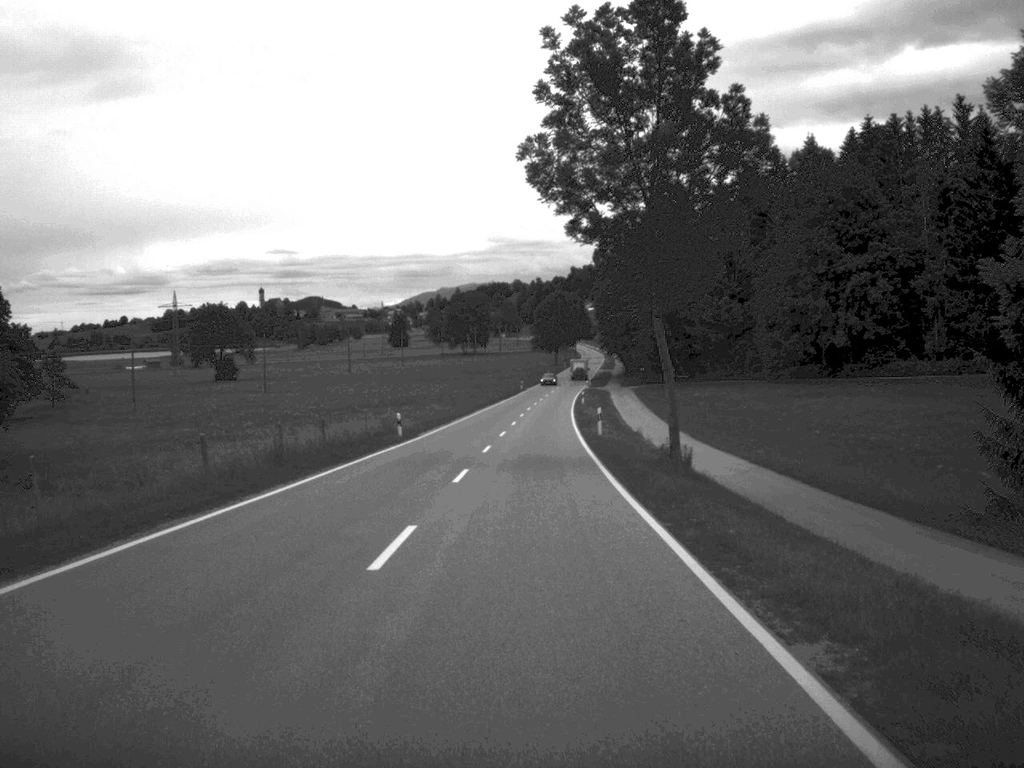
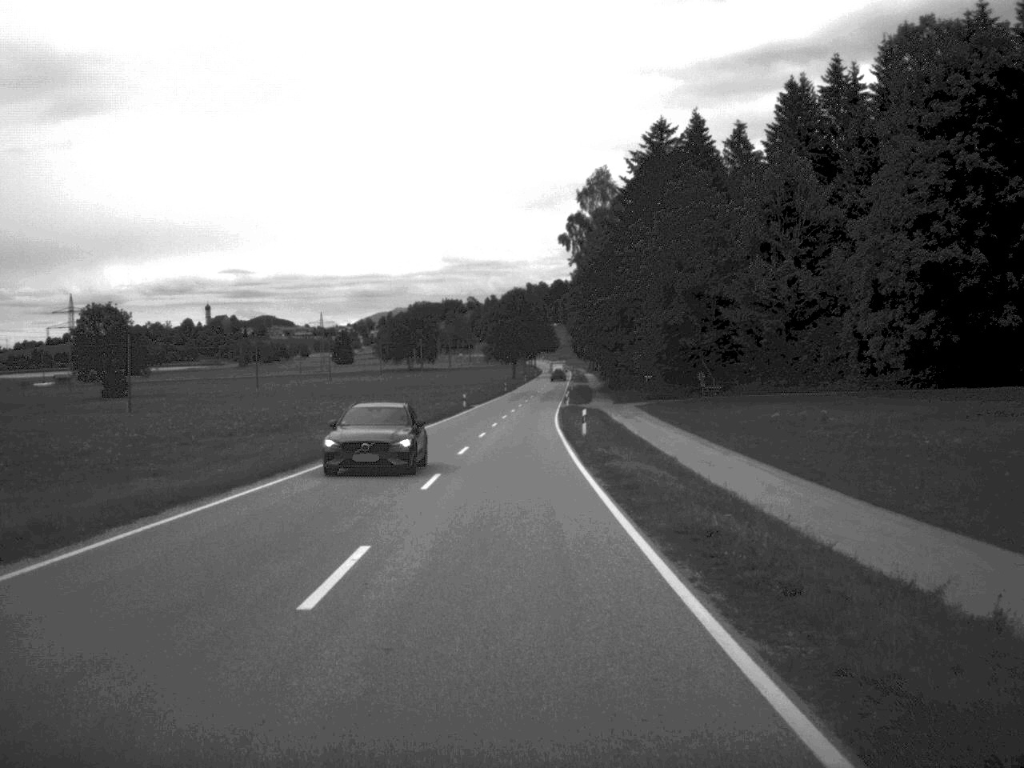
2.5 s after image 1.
(+0.6, +49.8) m; +2°
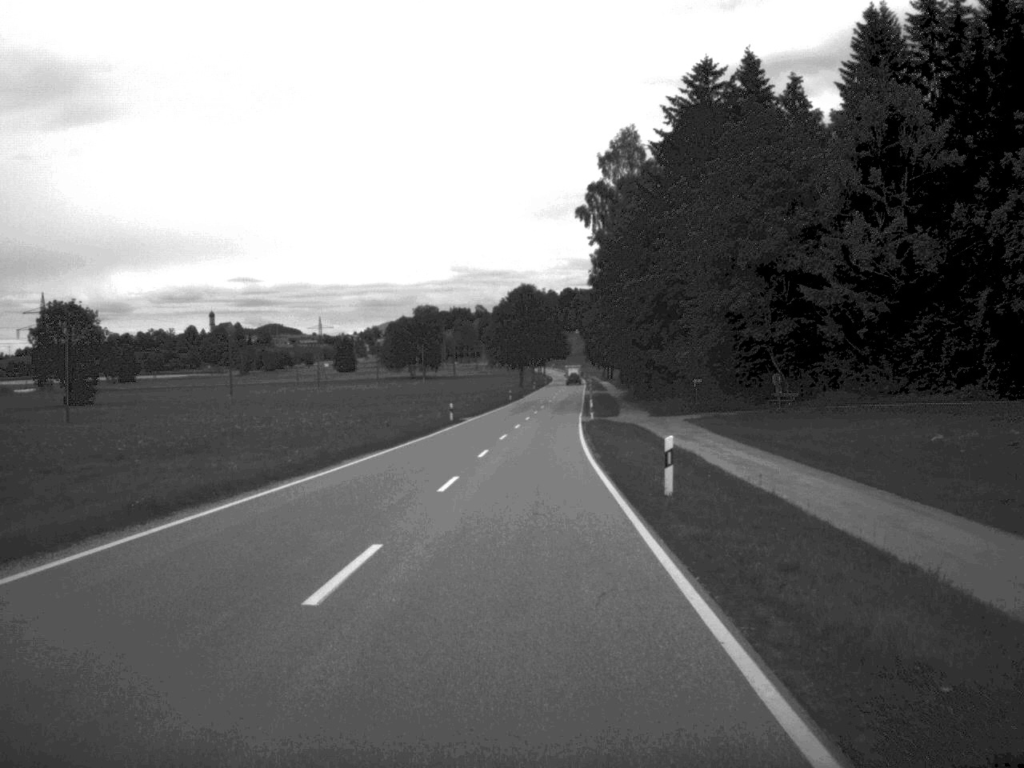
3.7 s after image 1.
(-0.1, +23.8) m; 0°
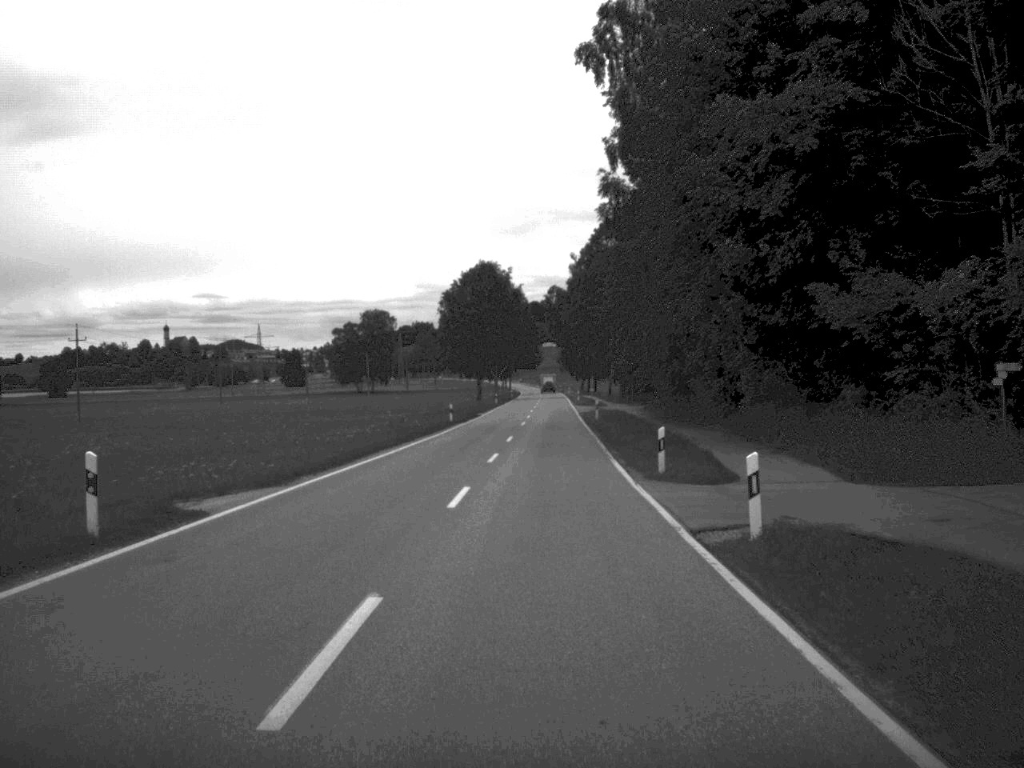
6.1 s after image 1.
(+0.5, +51.0) m; +1°
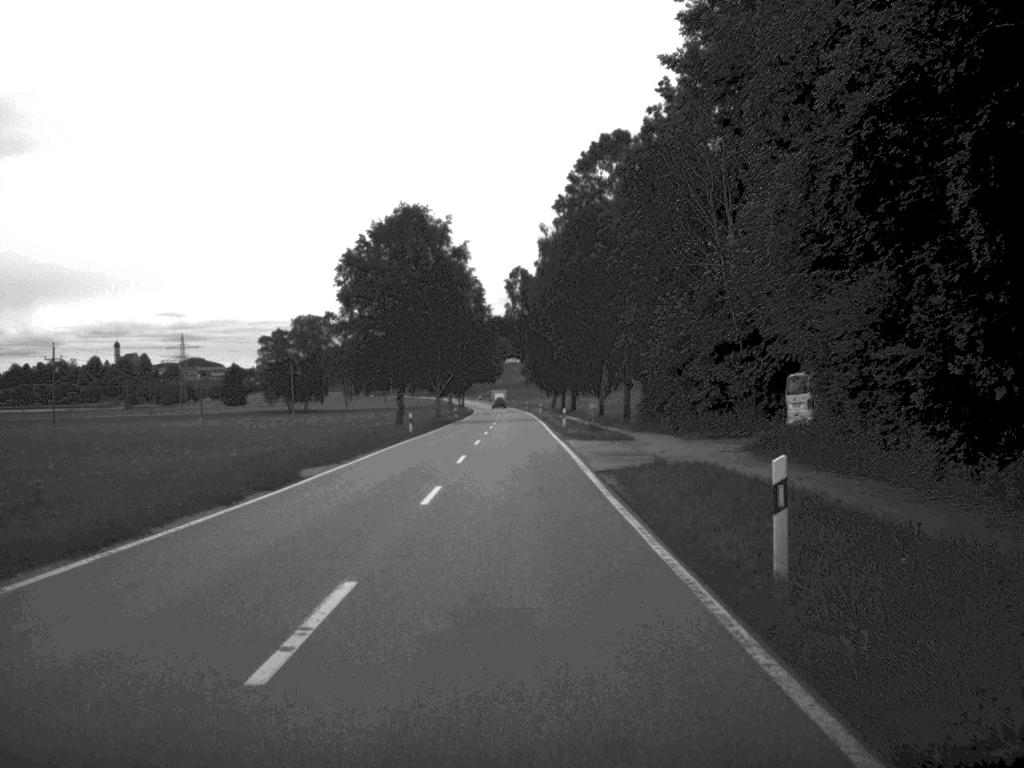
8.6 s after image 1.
(+1.0, +52.2) m; +1°
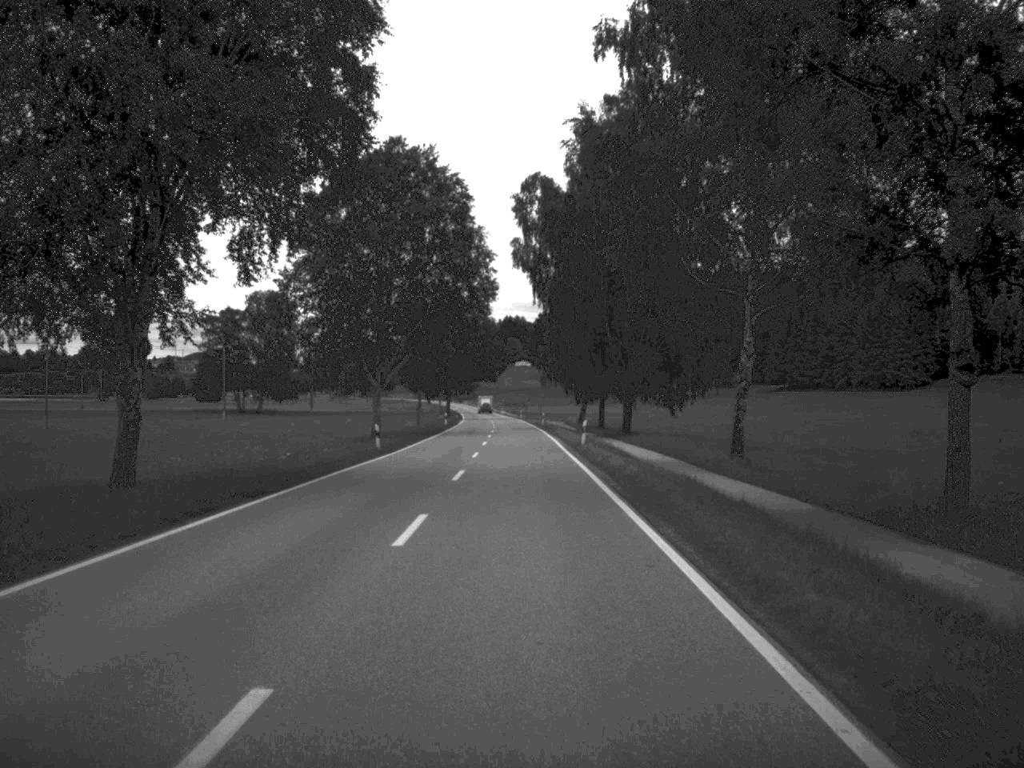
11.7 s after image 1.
(-0.5, +64.2) m; -1°
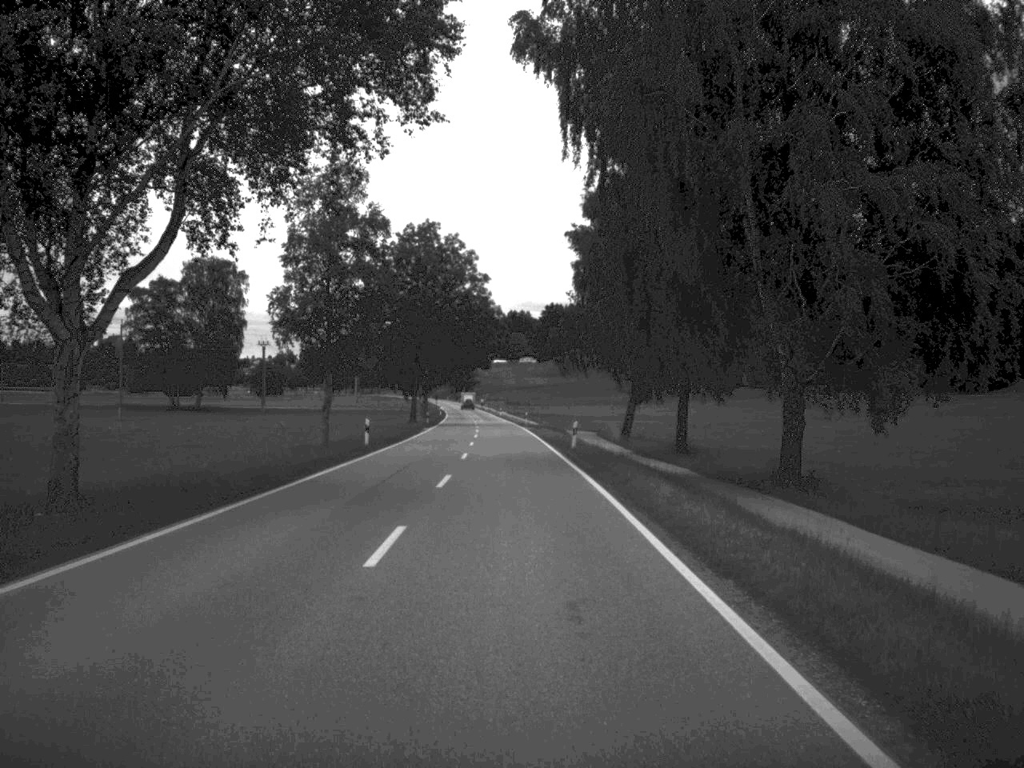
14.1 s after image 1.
(-0.3, +49.9) m; 0°
